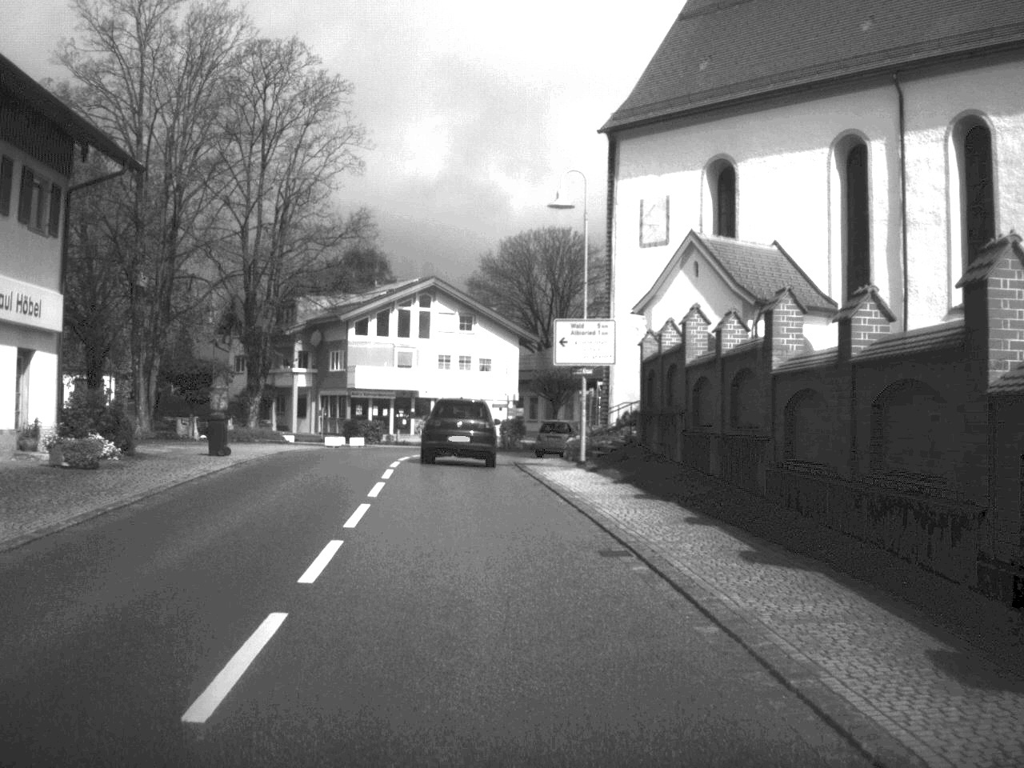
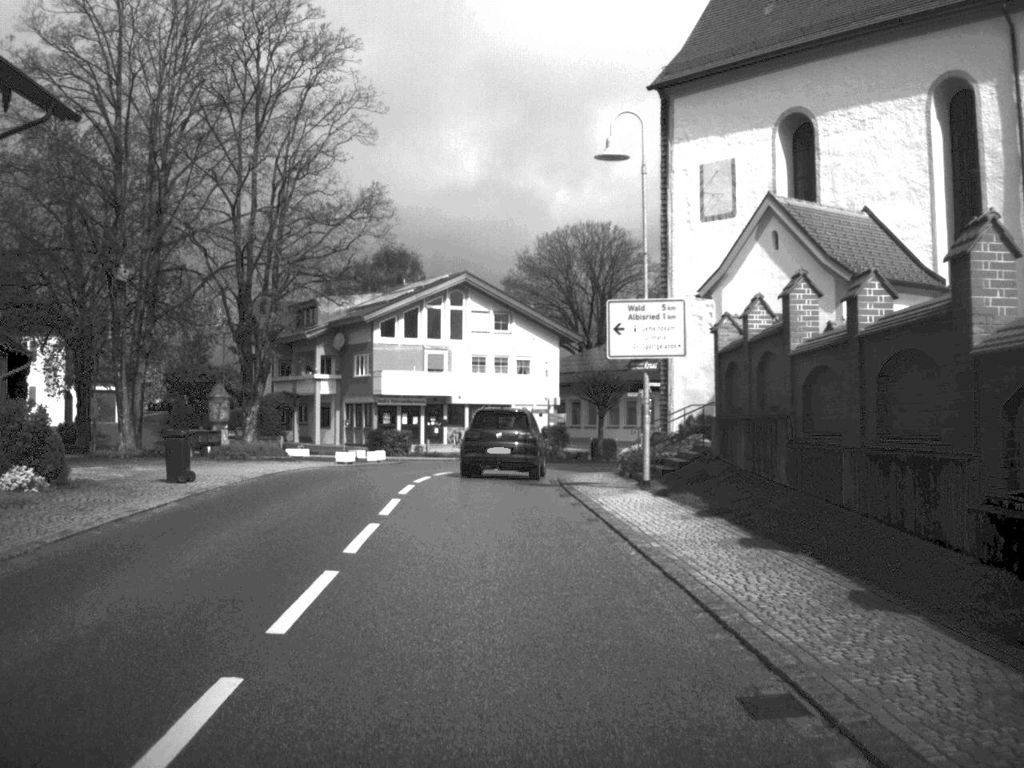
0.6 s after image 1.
(-0.1, +6.5) m; -2°
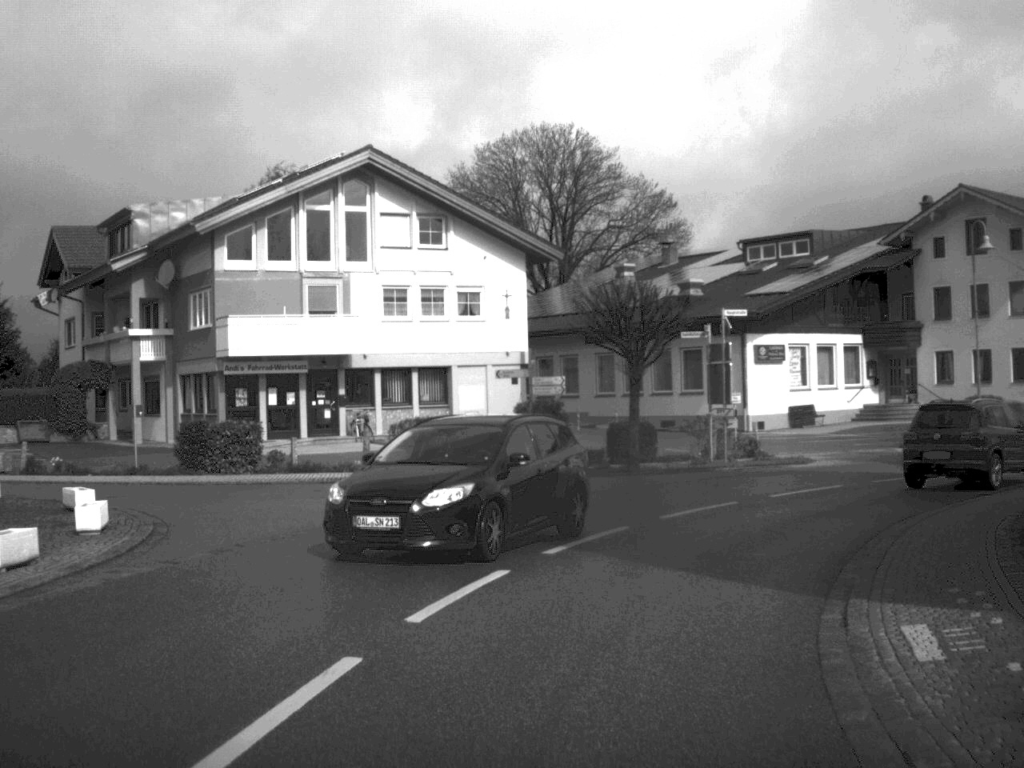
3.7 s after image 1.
(-0.7, +30.1) m; +3°
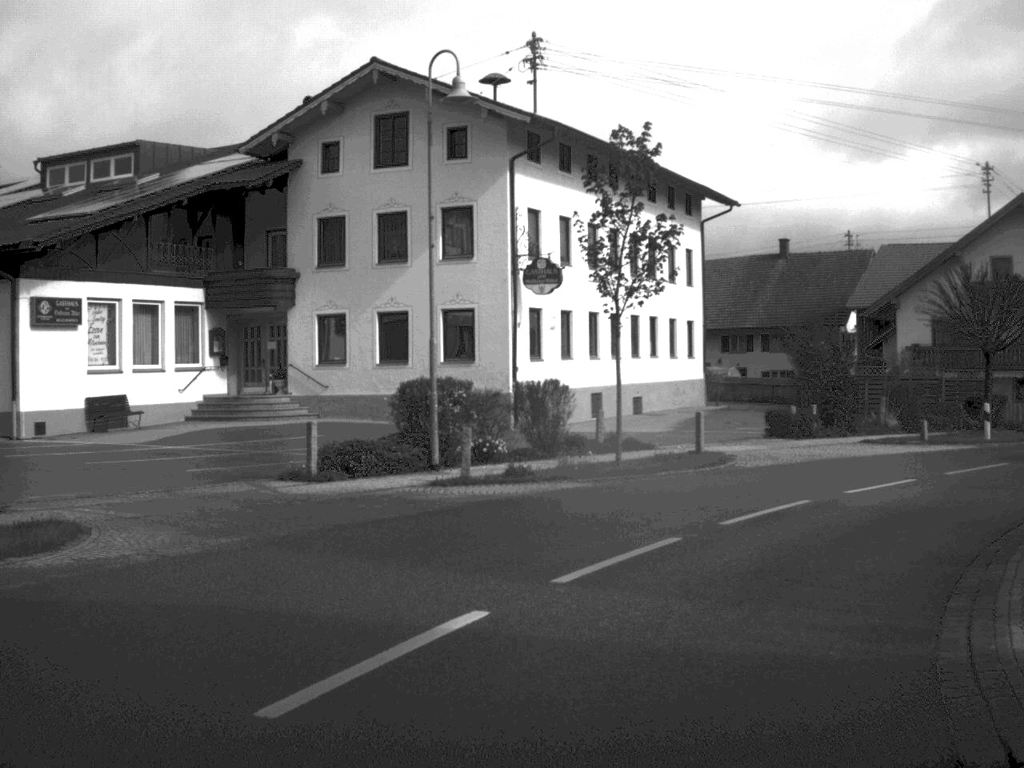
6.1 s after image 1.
(+4.4, +19.4) m; +30°
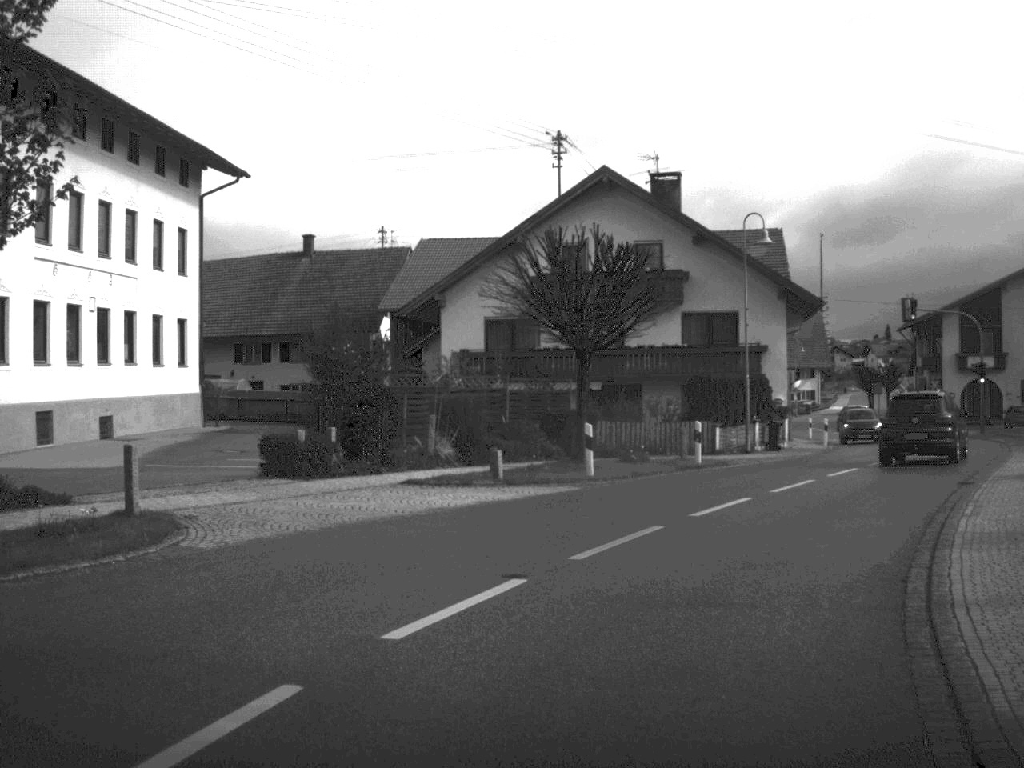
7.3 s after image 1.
(+1.9, +10.2) m; +21°
